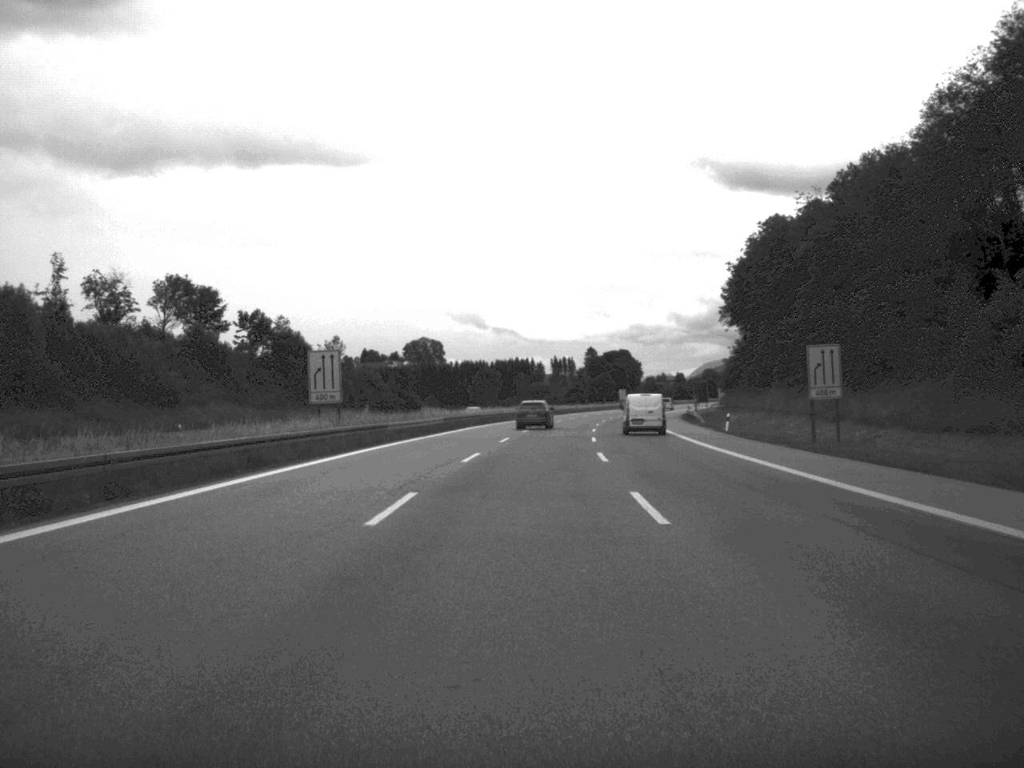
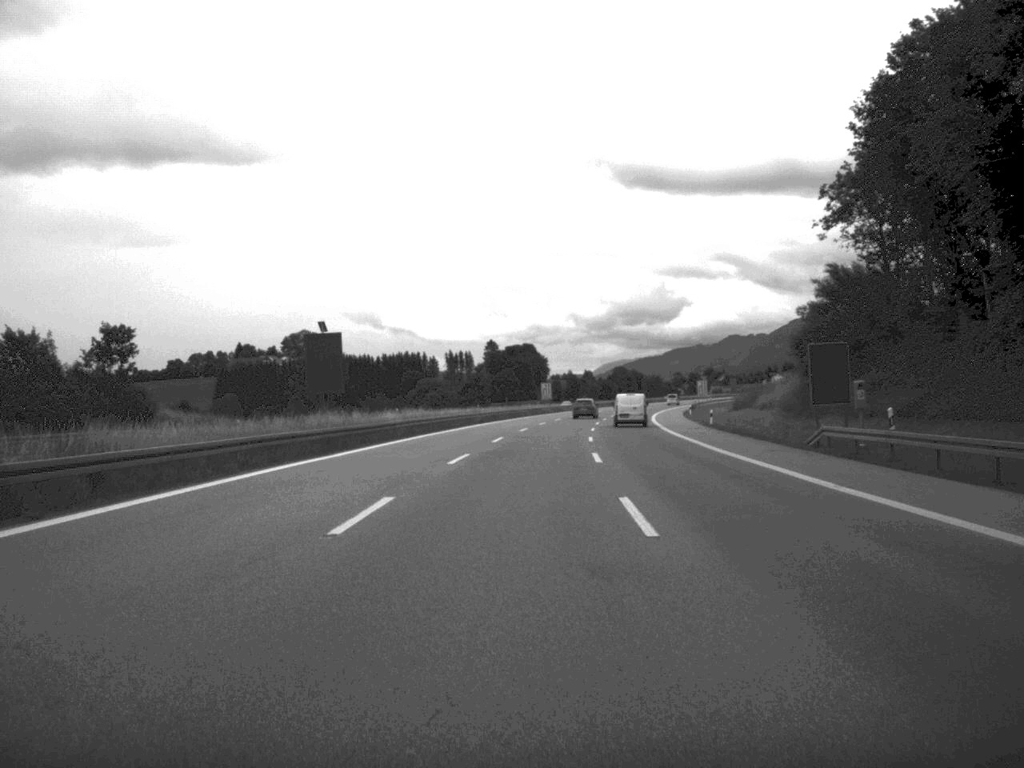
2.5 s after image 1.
(+3.5, +87.6) m; +4°
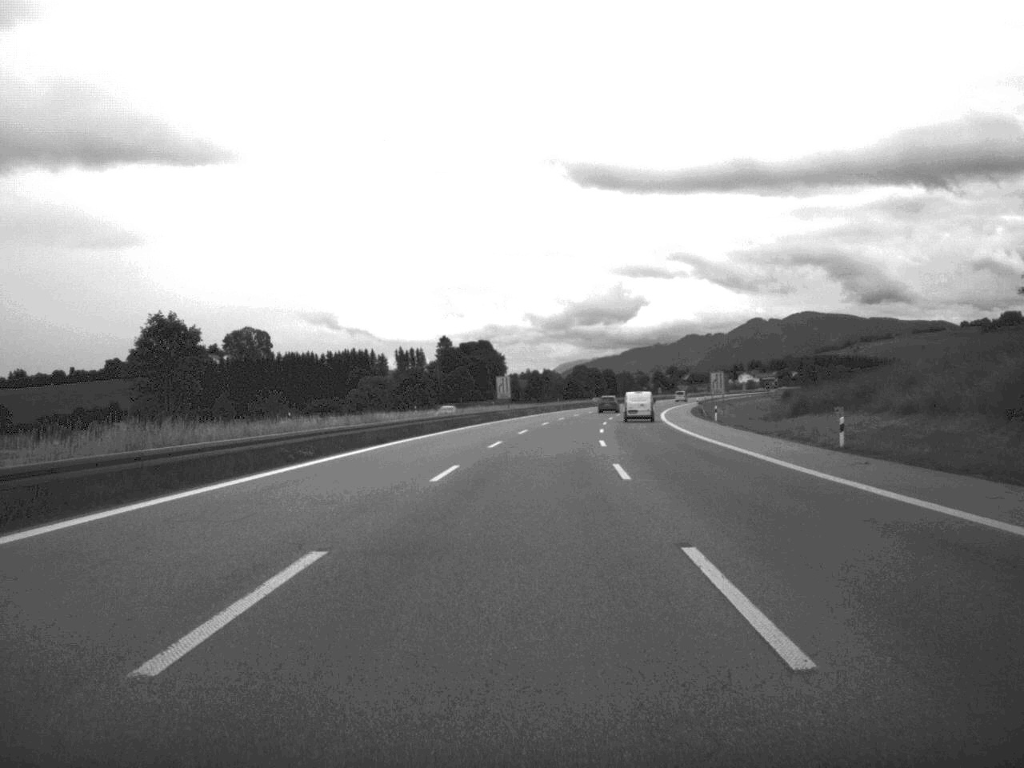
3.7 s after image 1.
(+0.7, +41.9) m; +2°
